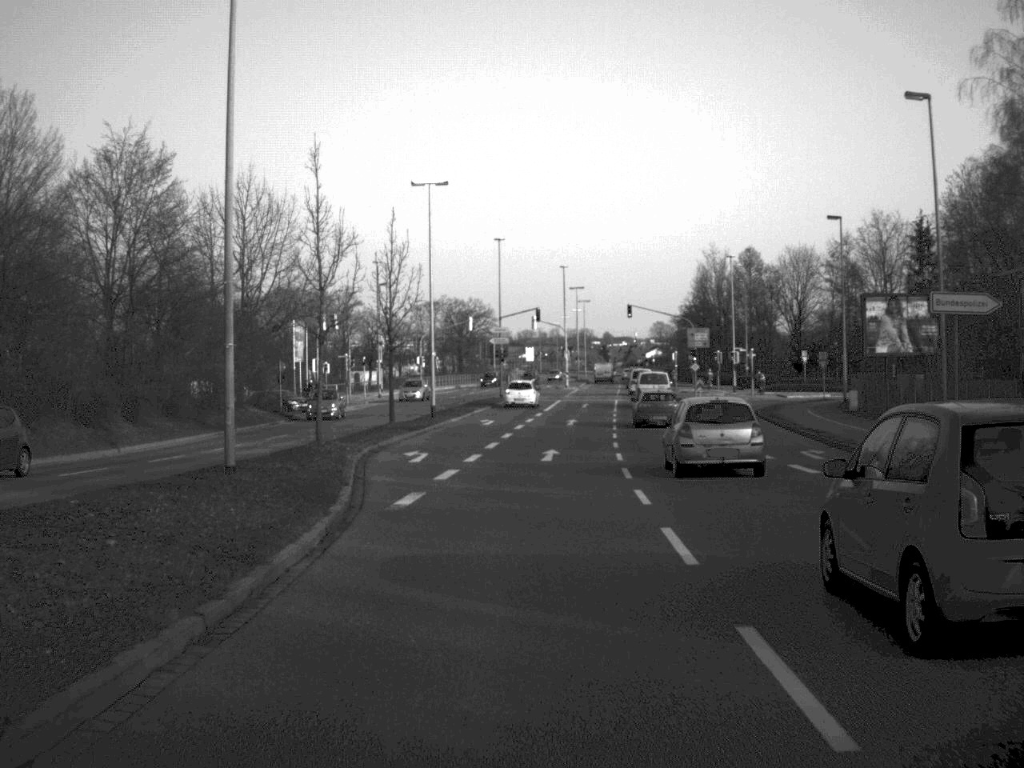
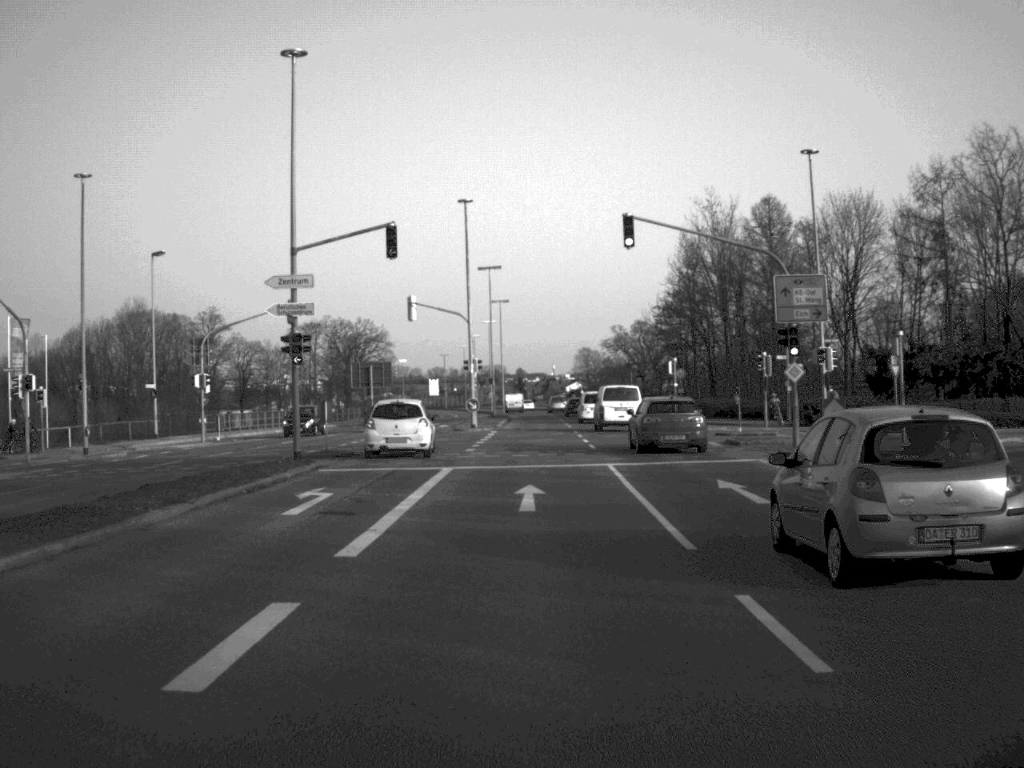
(+1.8, +51.7) m; +4°
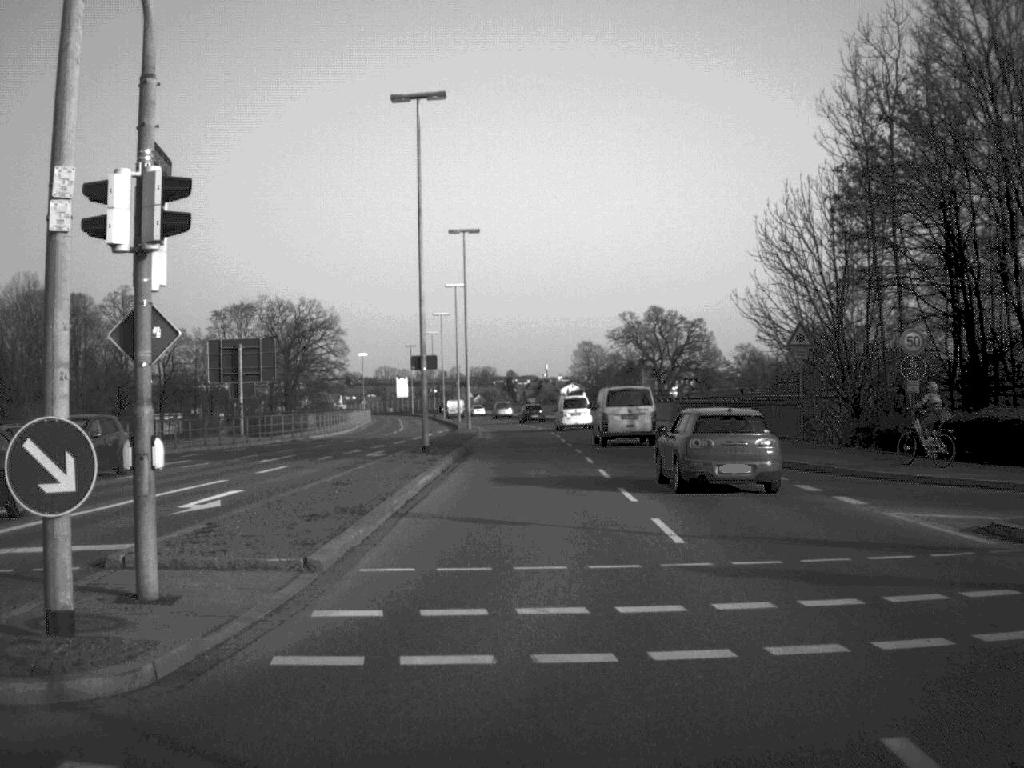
(+0.4, +49.9) m; 0°
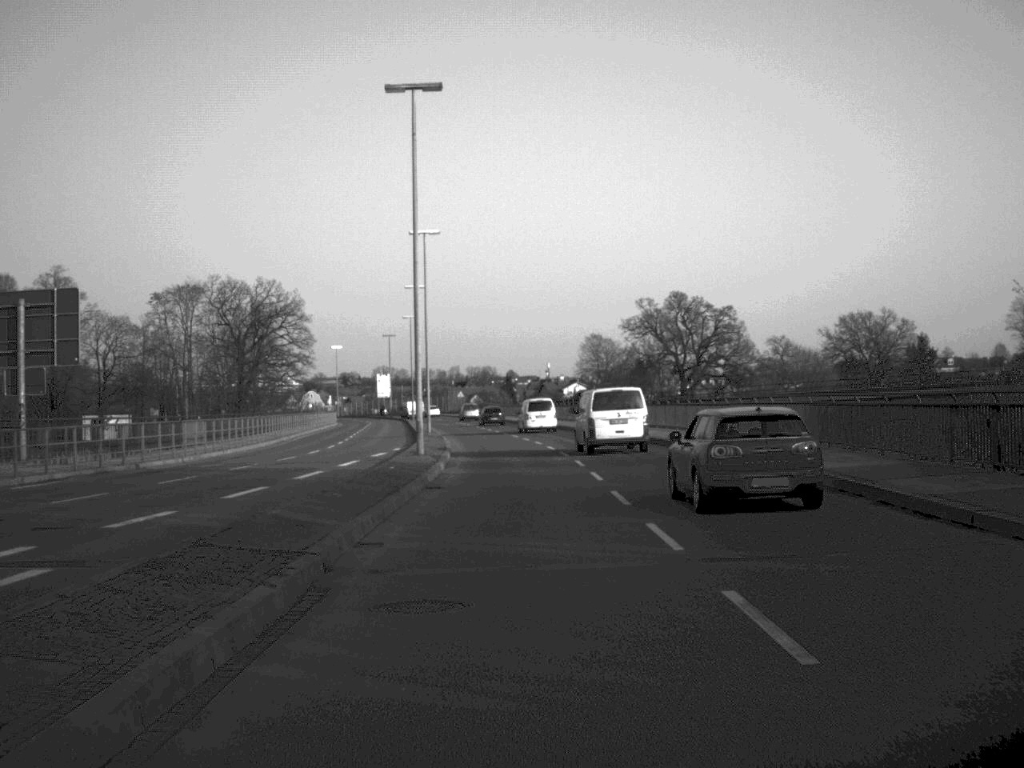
(0.0, +30.2) m; 0°
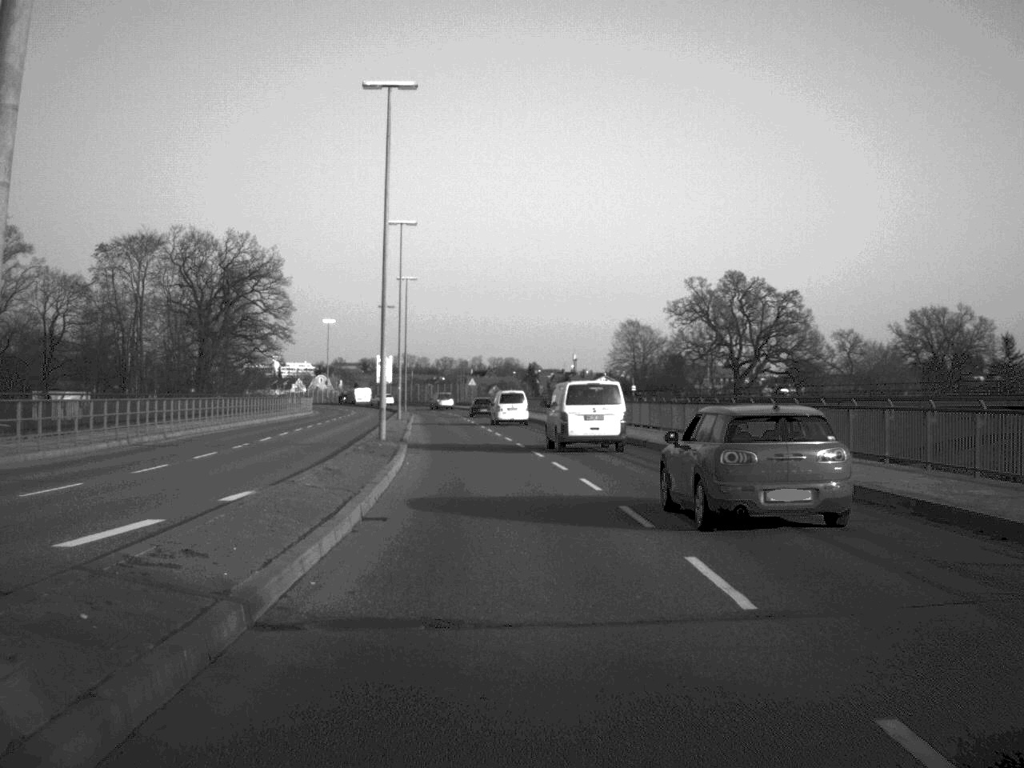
(-0.2, +28.6) m; -1°
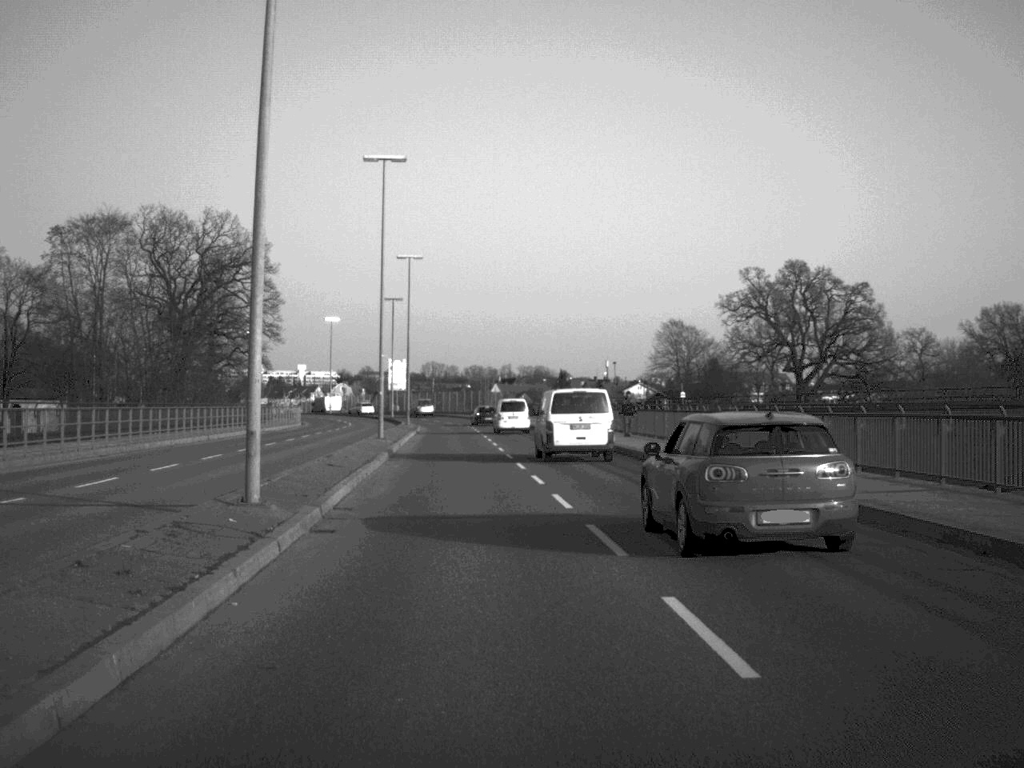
(-0.2, +19.8) m; -1°
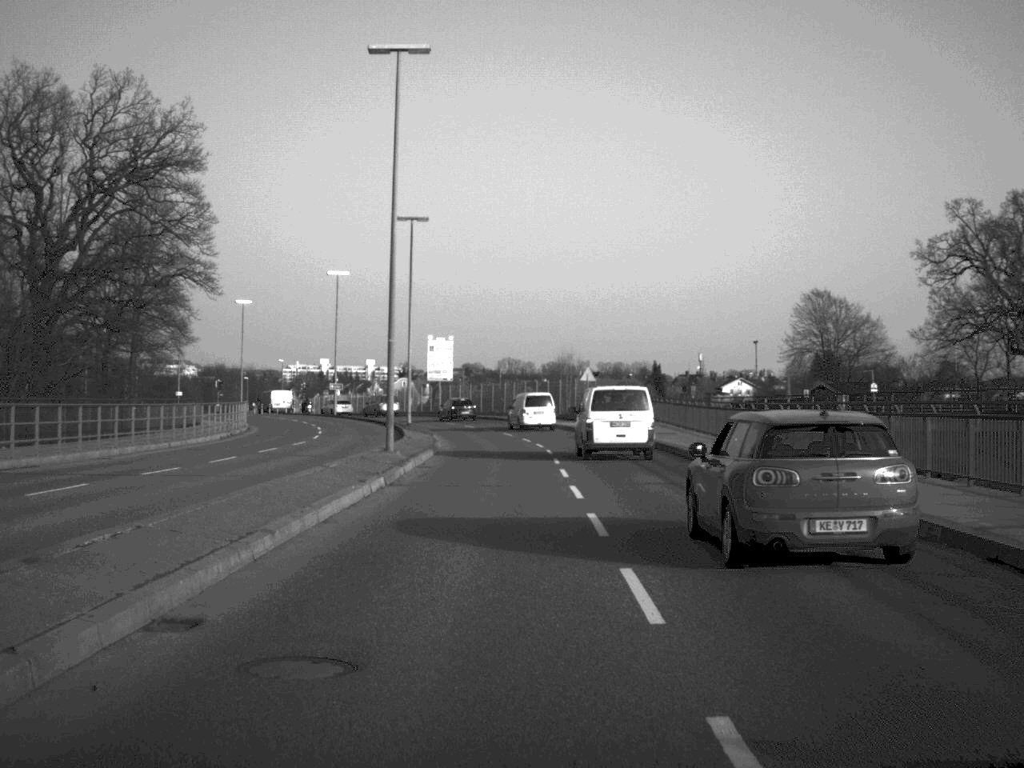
(-1.7, +45.3) m; -3°
